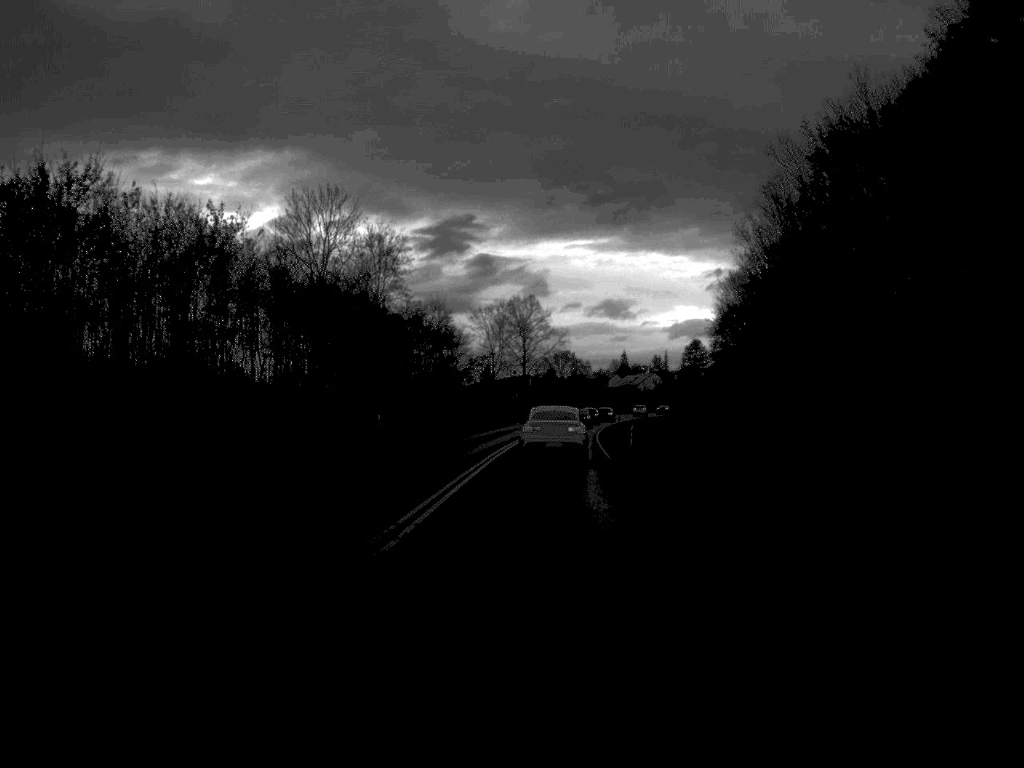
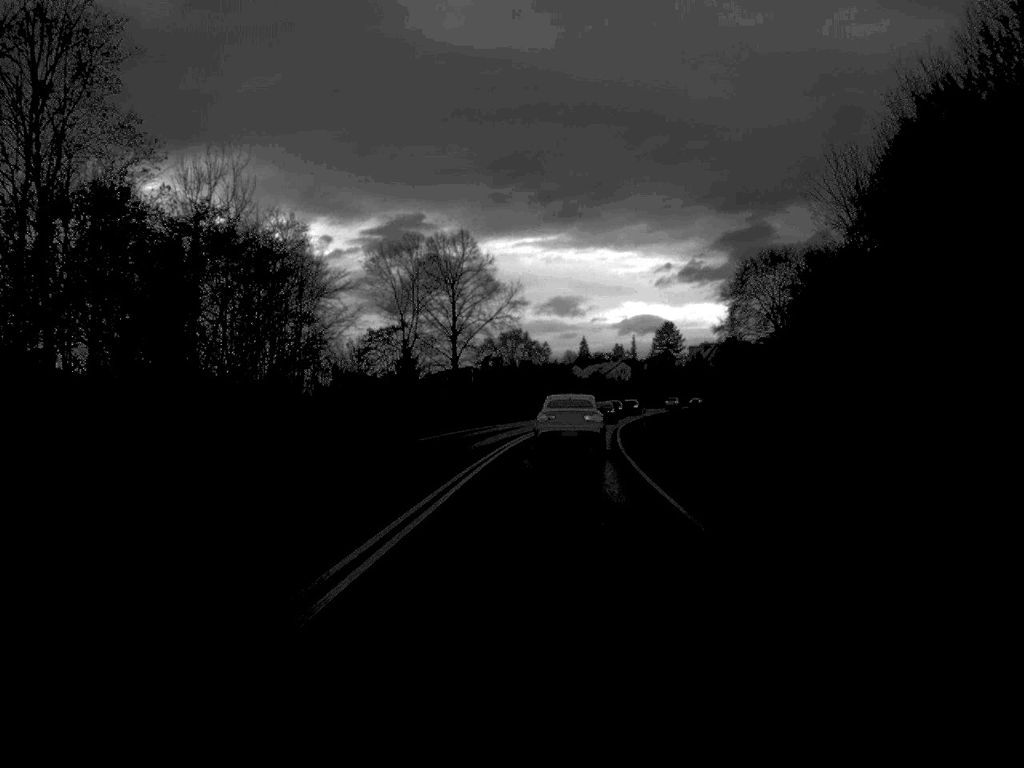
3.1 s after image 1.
(+1.2, +57.0) m; +2°
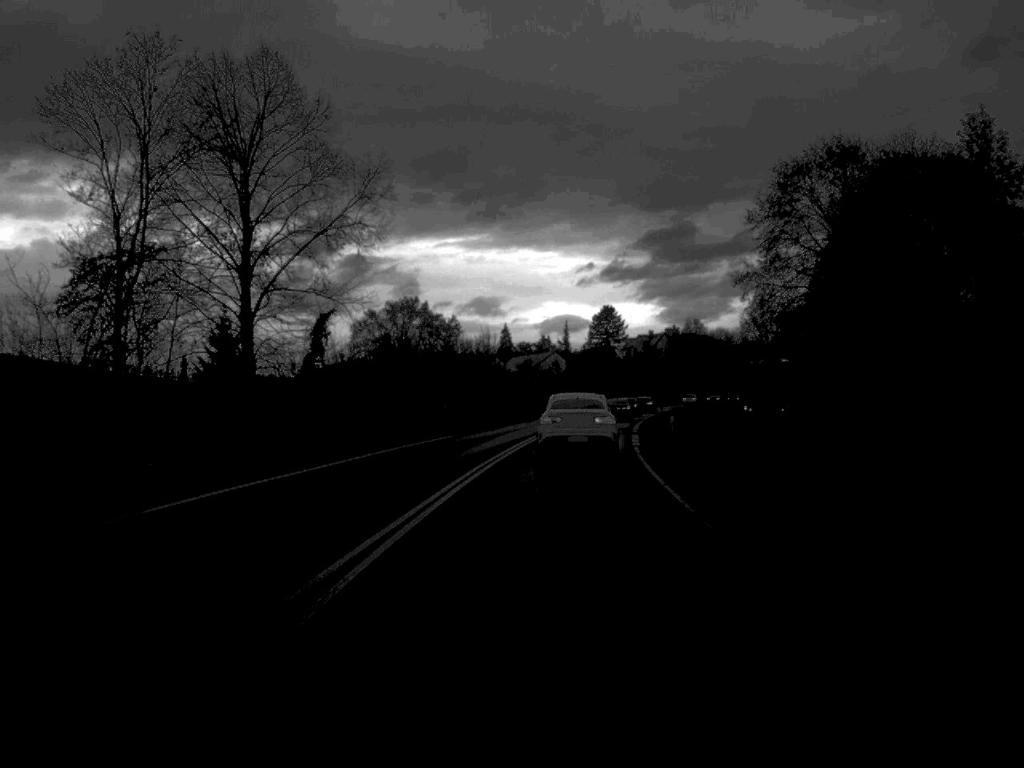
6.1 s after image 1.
(+1.8, +53.9) m; +4°
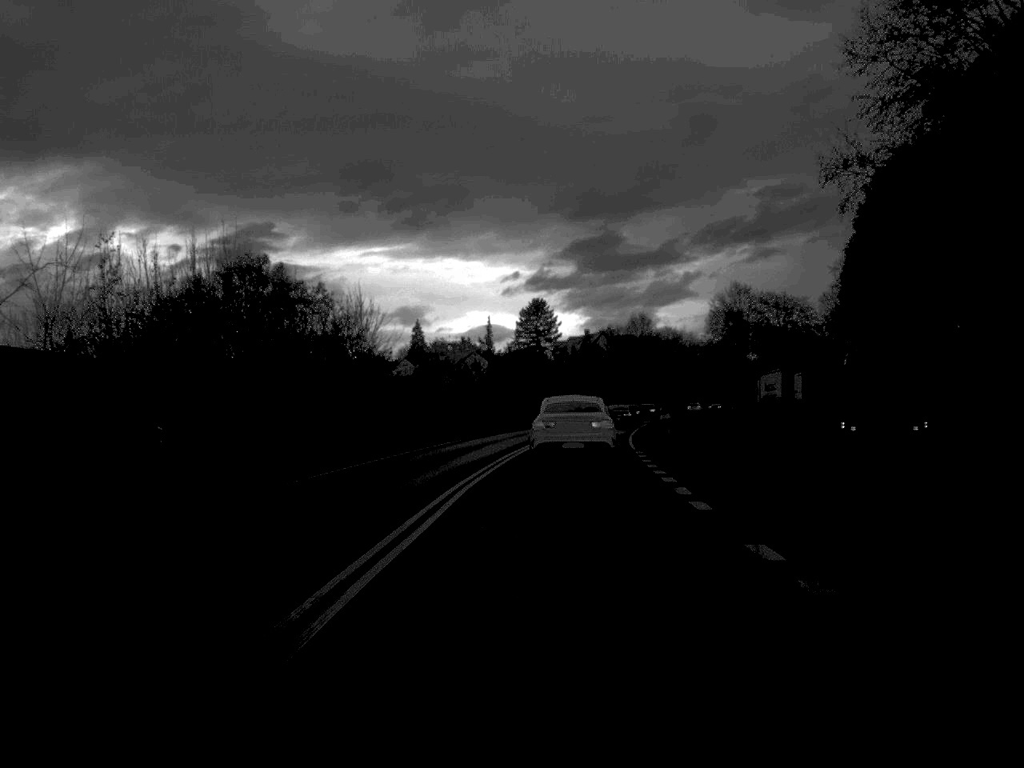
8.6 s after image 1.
(+1.1, +39.0) m; +4°
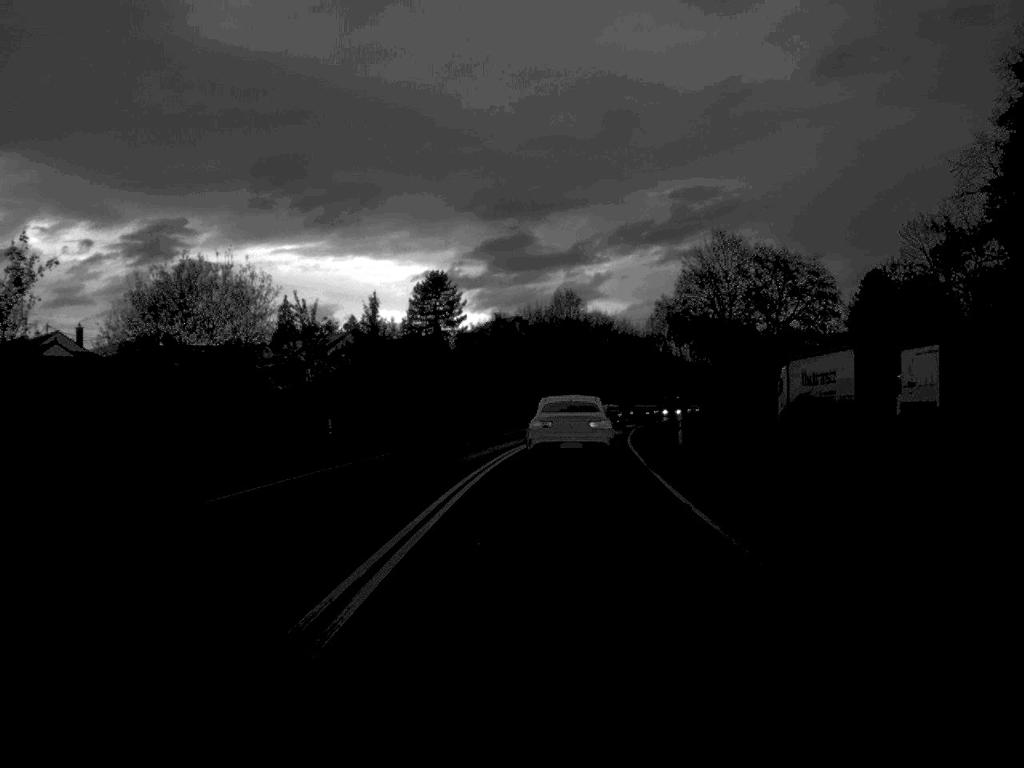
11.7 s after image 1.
(+1.4, +45.5) m; +4°
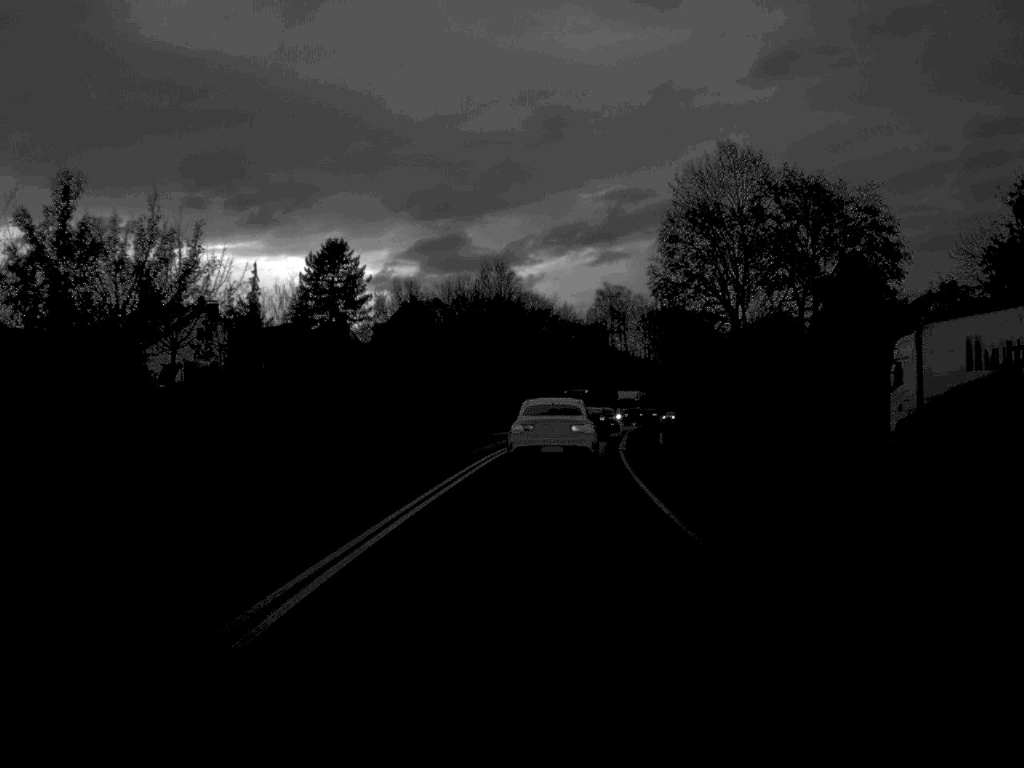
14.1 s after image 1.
(+1.1, +34.8) m; +3°
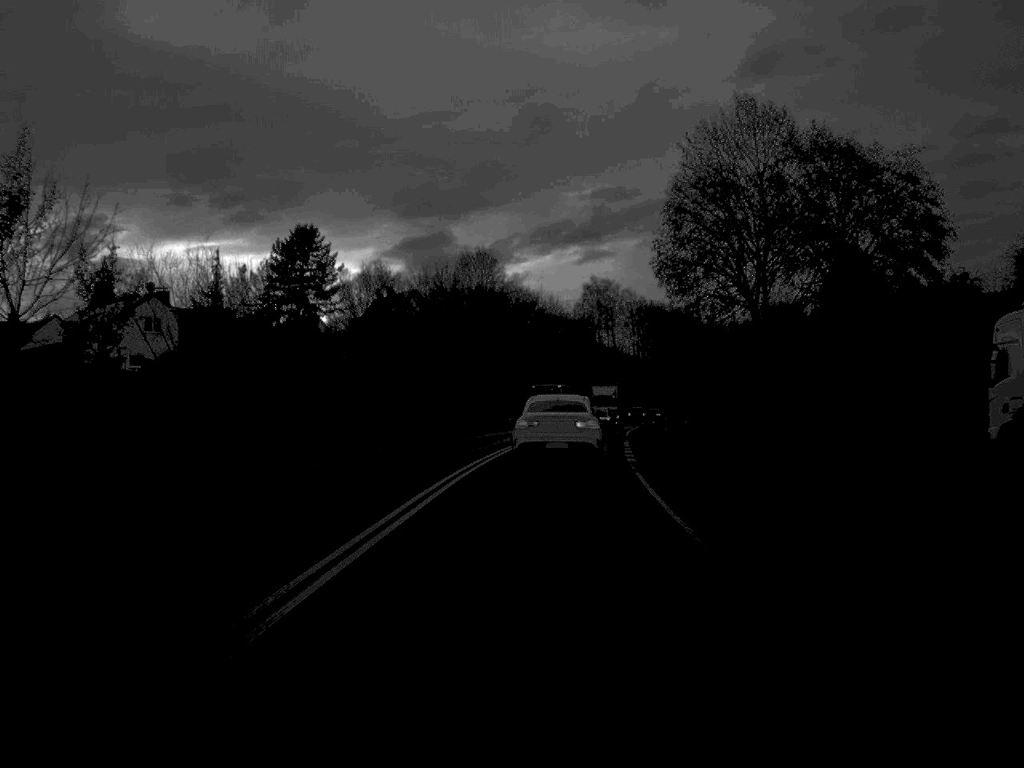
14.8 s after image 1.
(+0.1, +10.0) m; +1°
